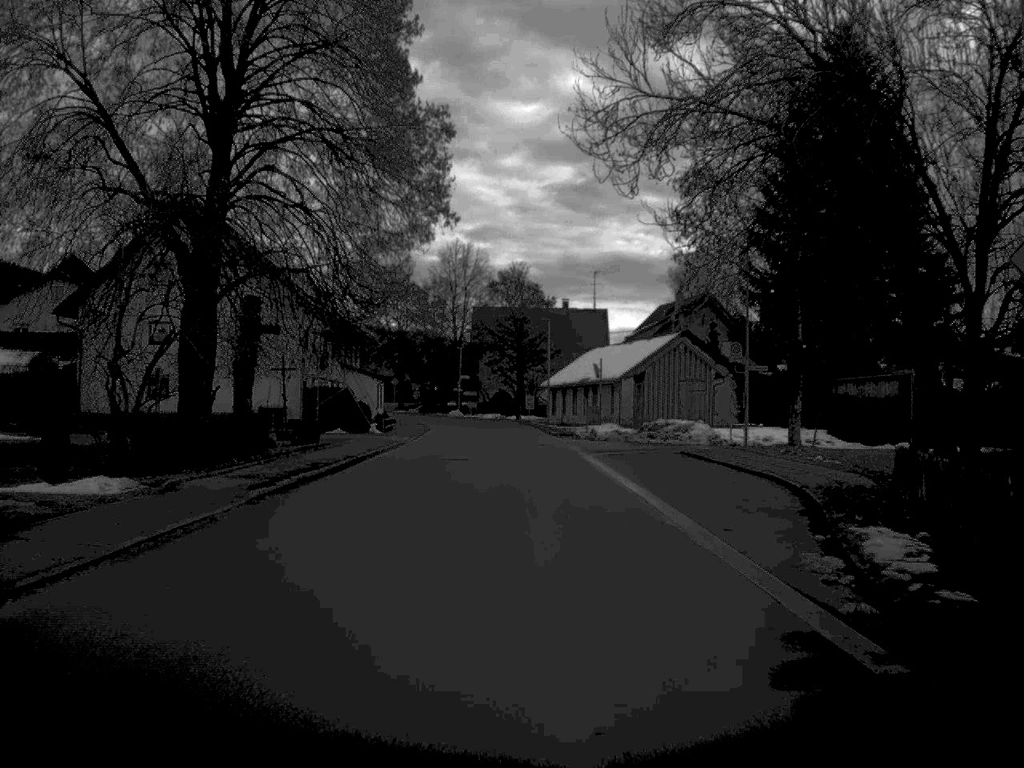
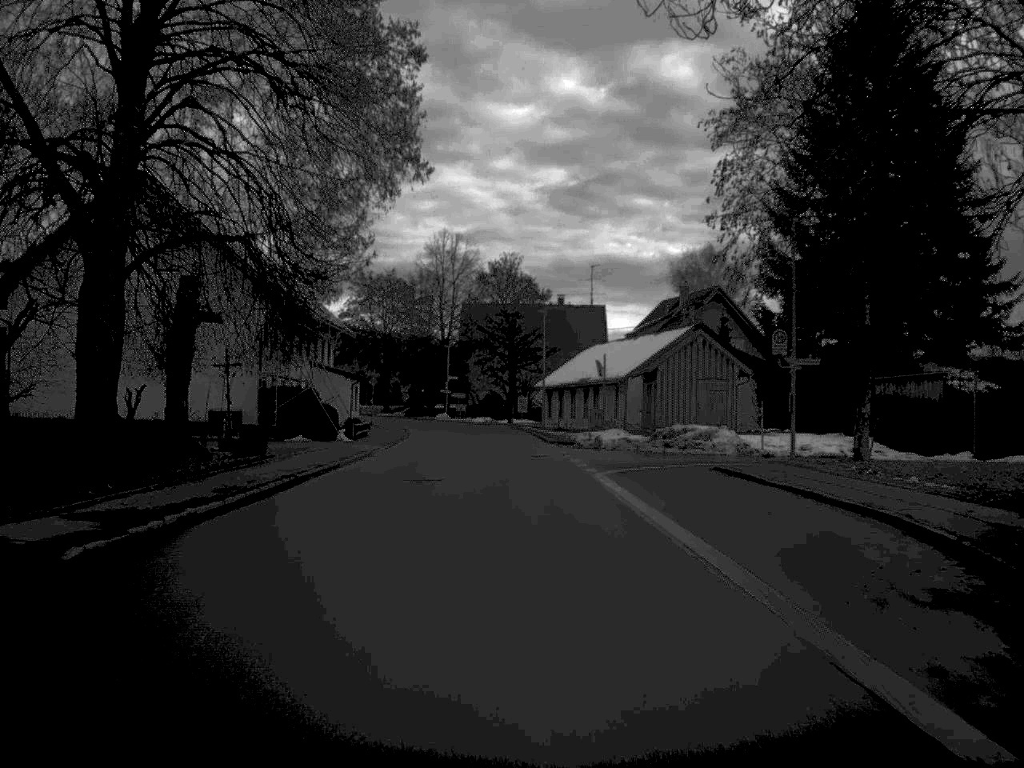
(0.0, +8.1) m; 0°
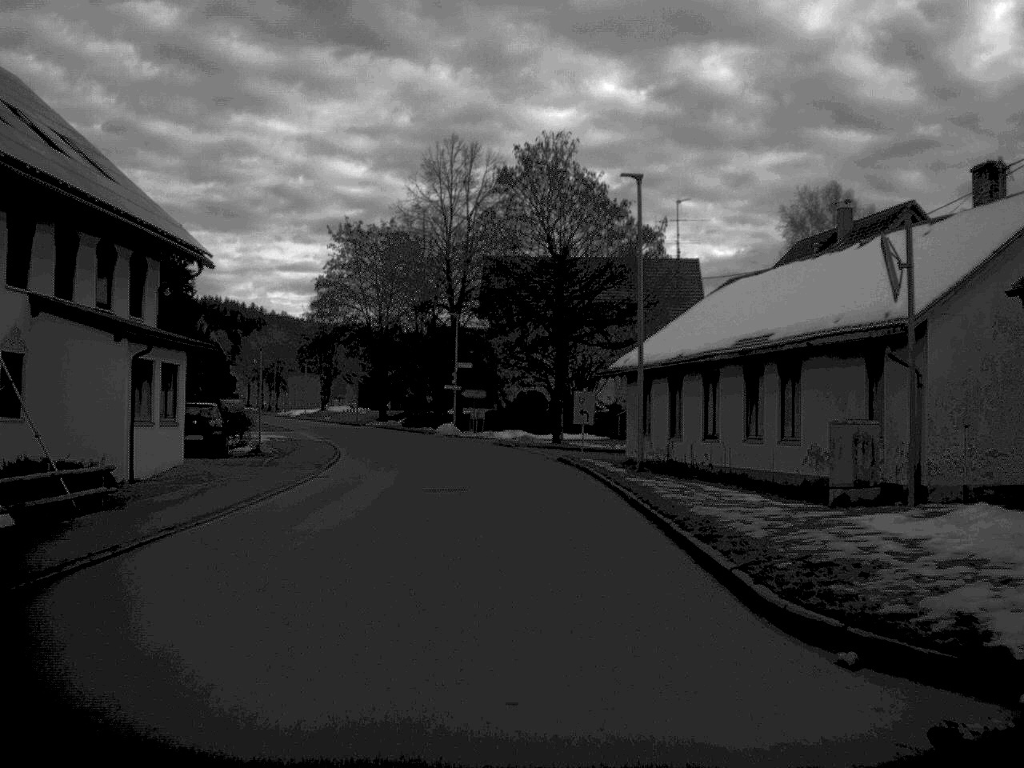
(-0.5, +40.7) m; -2°
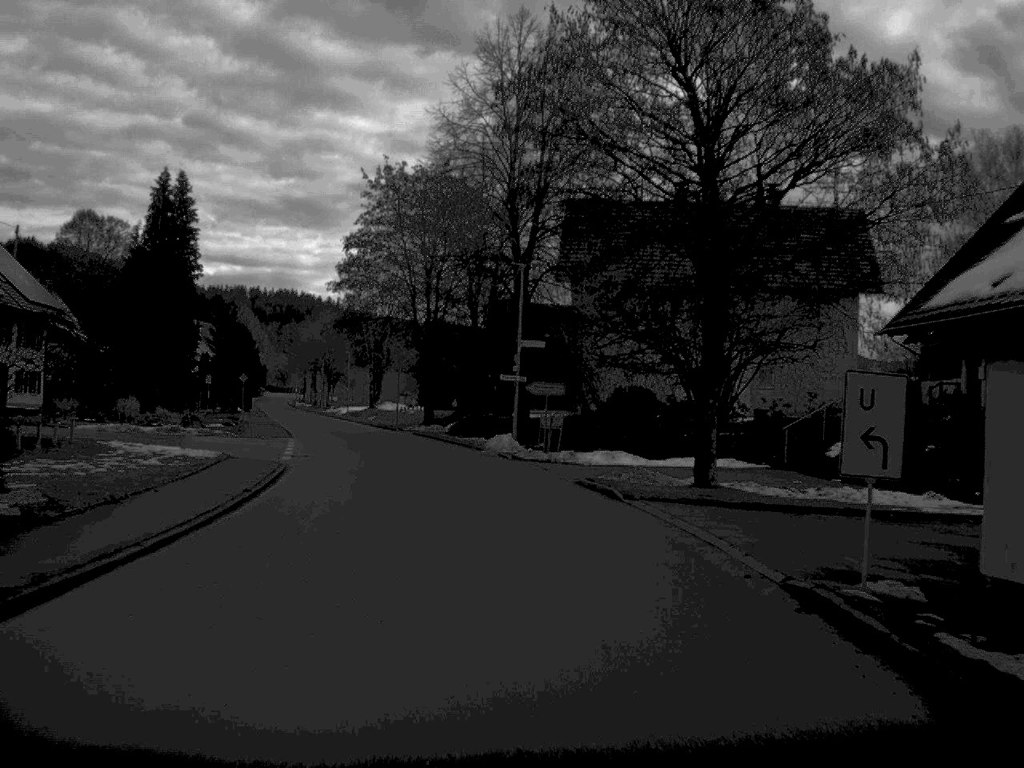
(-0.6, +23.7) m; -4°
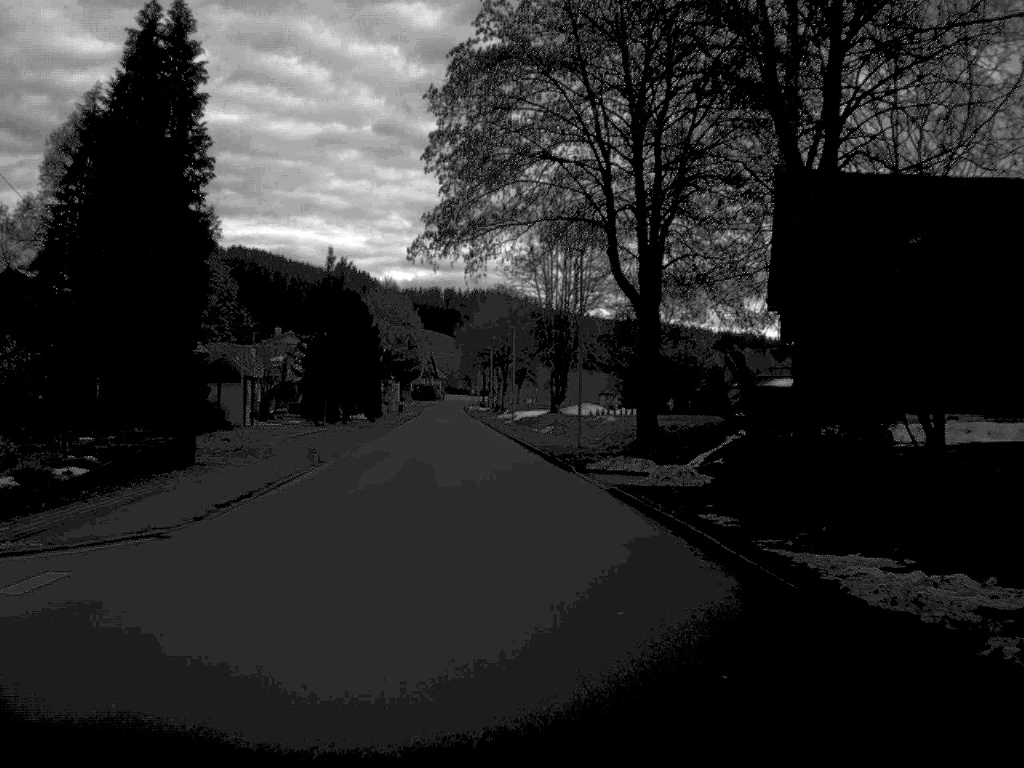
(-3.3, +40.9) m; -9°
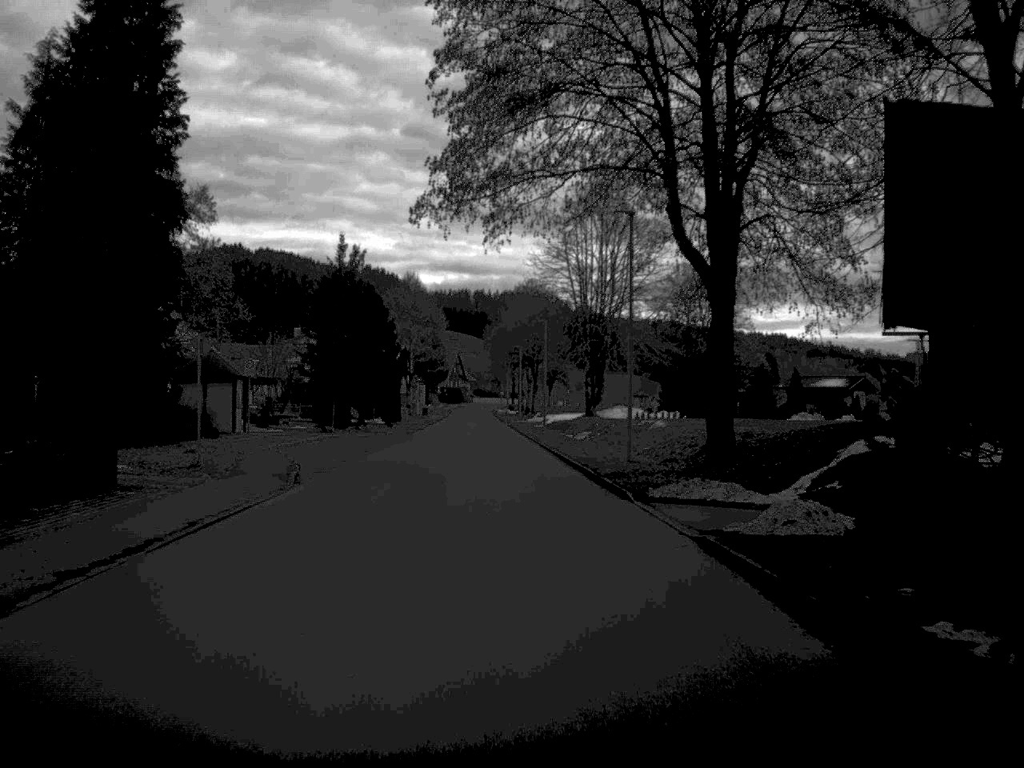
(-0.1, +7.8) m; -1°
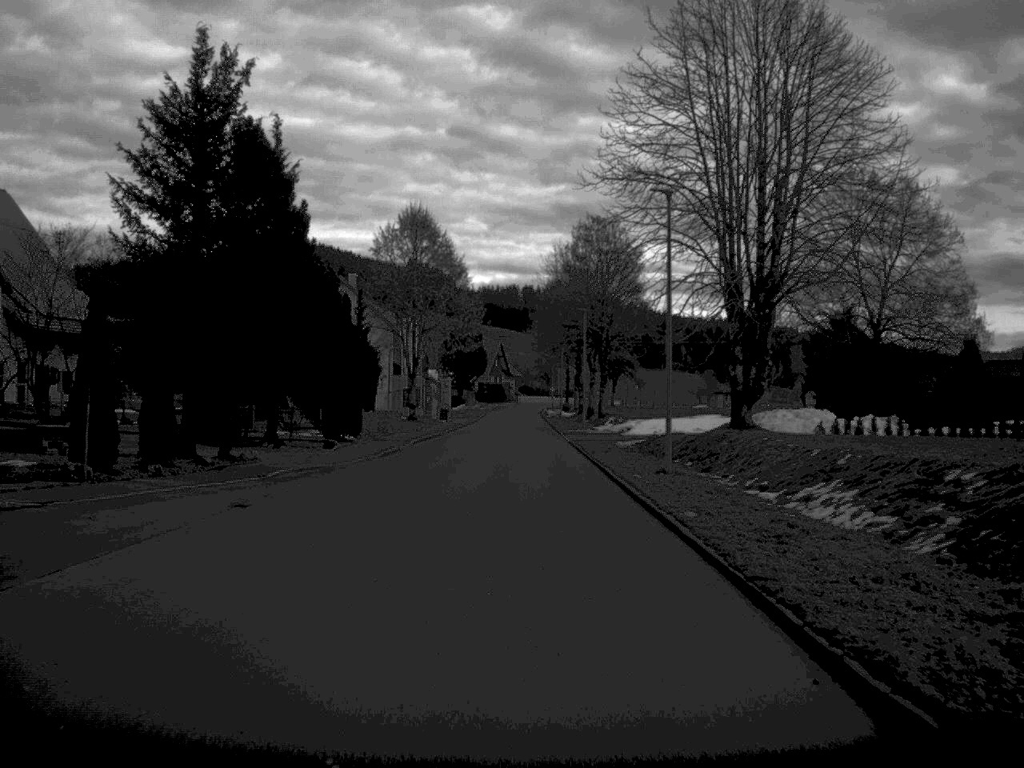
(-0.9, +41.1) m; -2°
